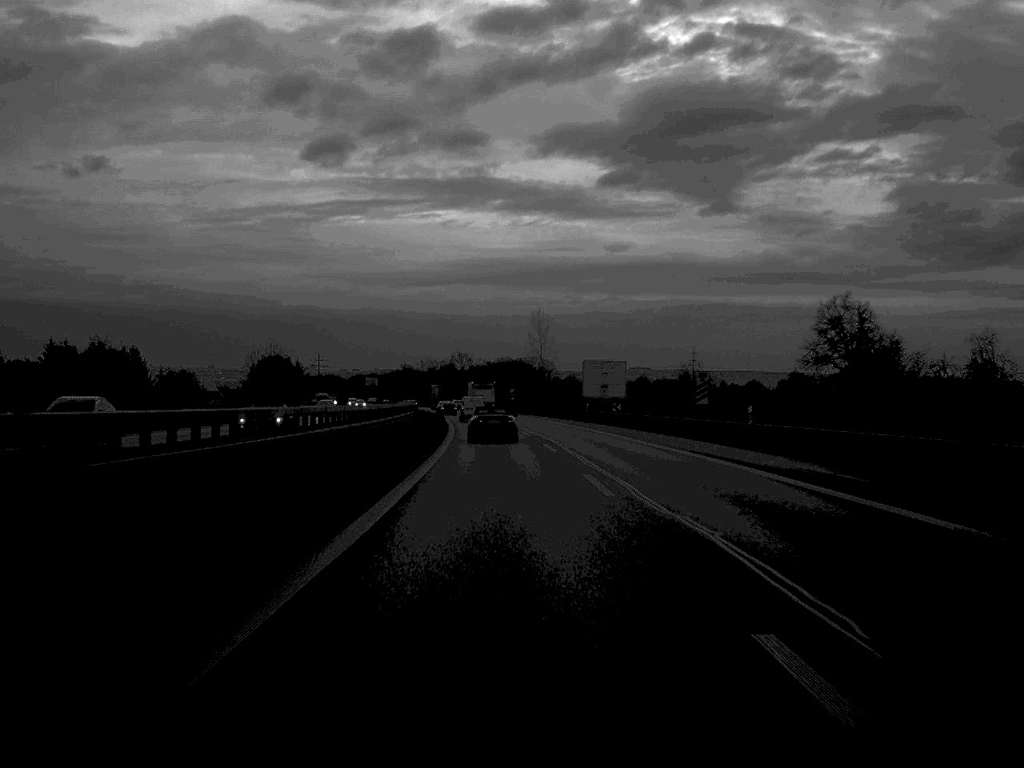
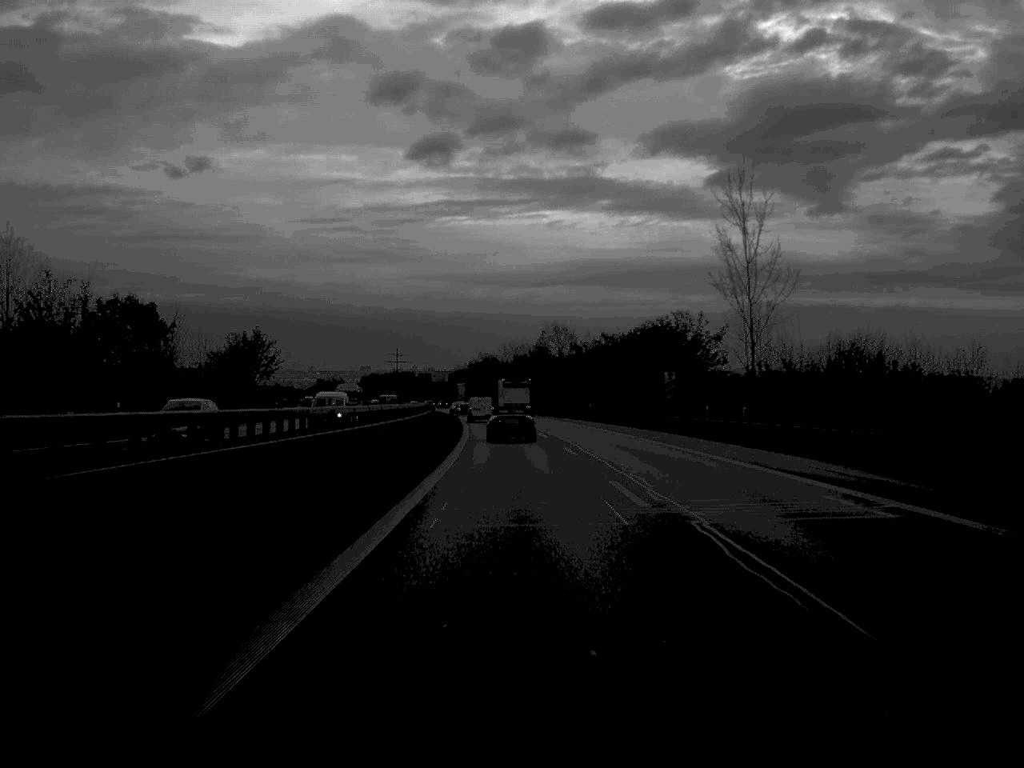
(-3.8, +93.1) m; -5°
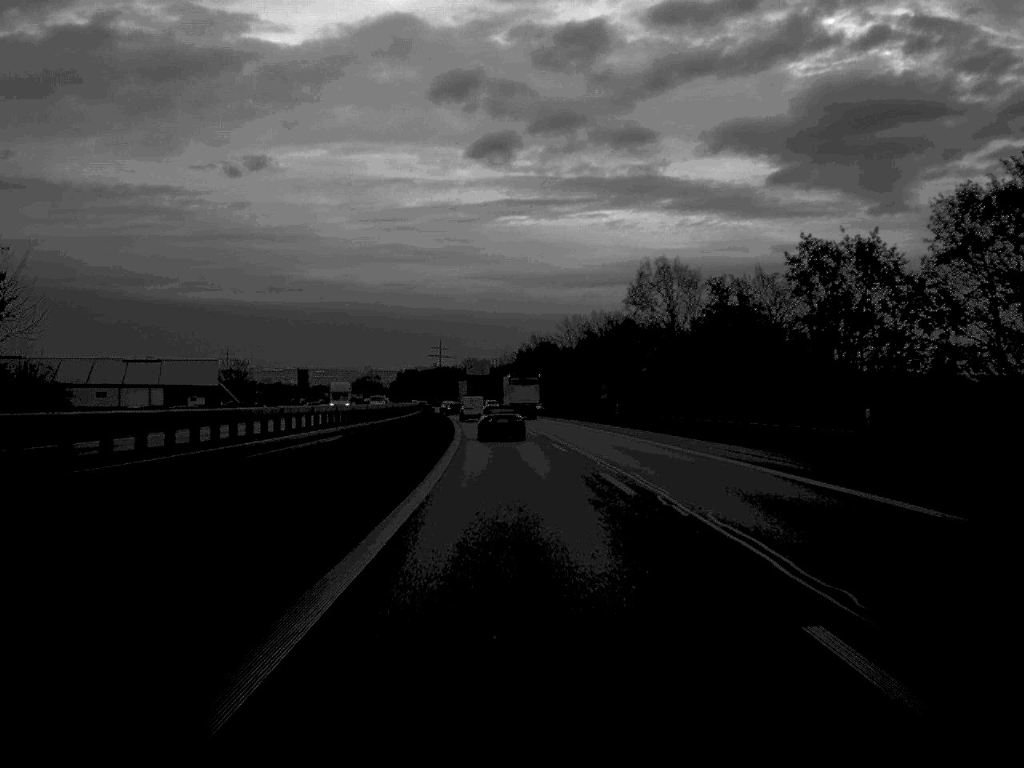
(-1.6, +70.5) m; -3°
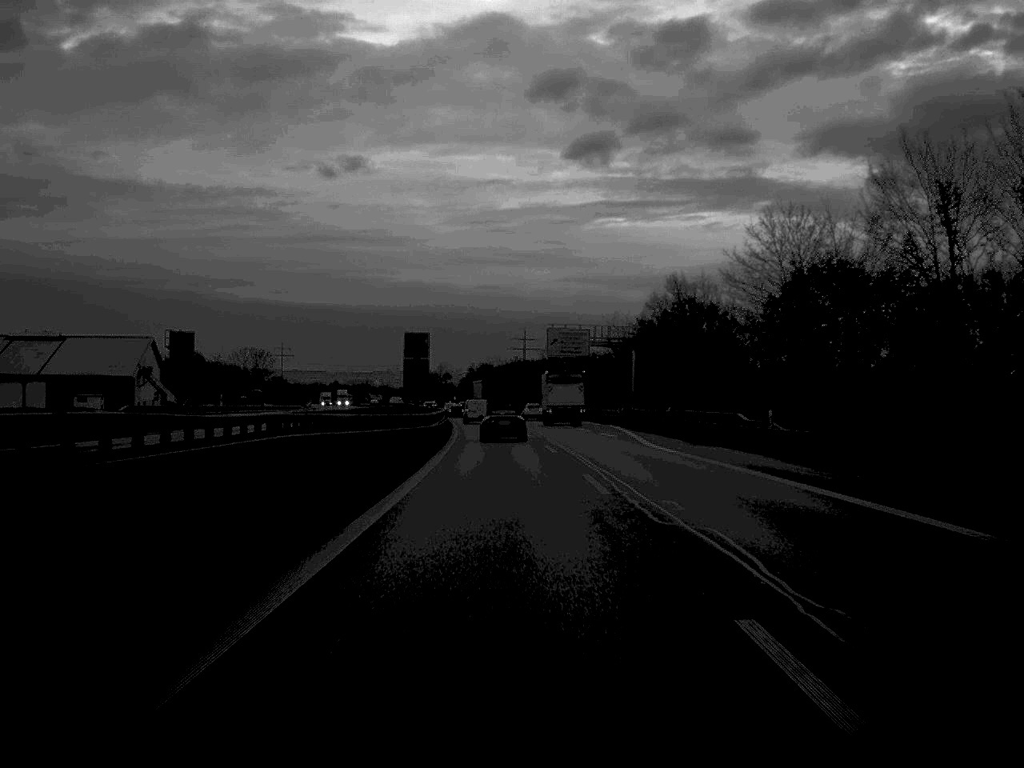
(-3.0, +90.6) m; -4°
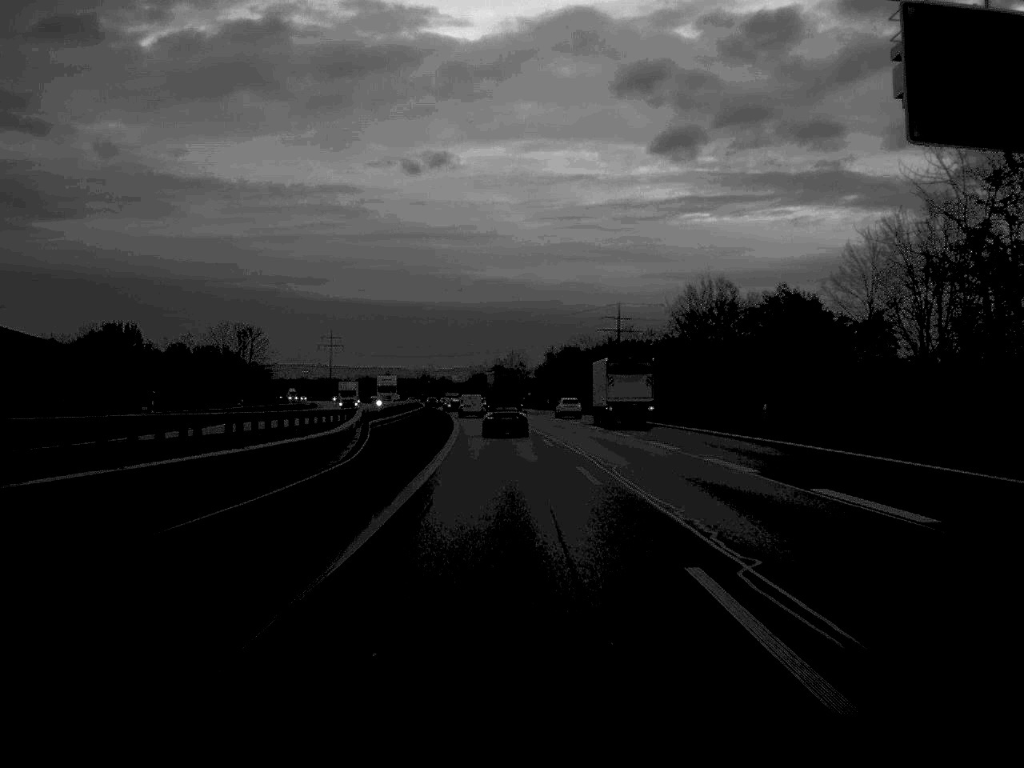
(-2.9, +87.8) m; -4°
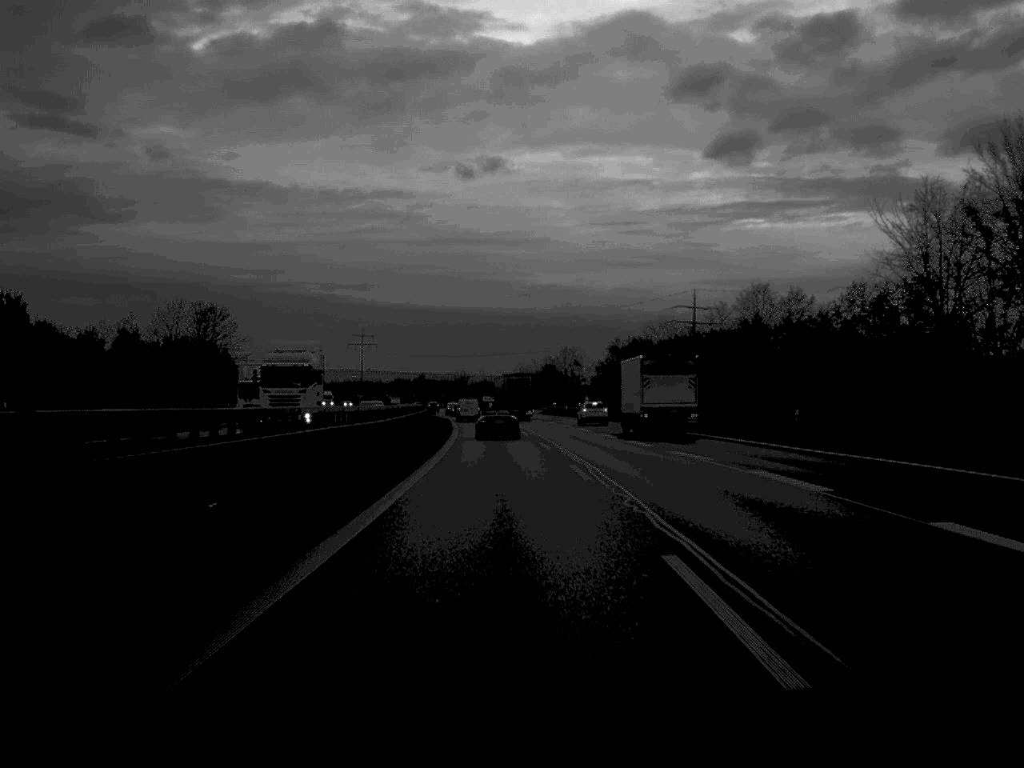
(-1.0, +54.1) m; -2°
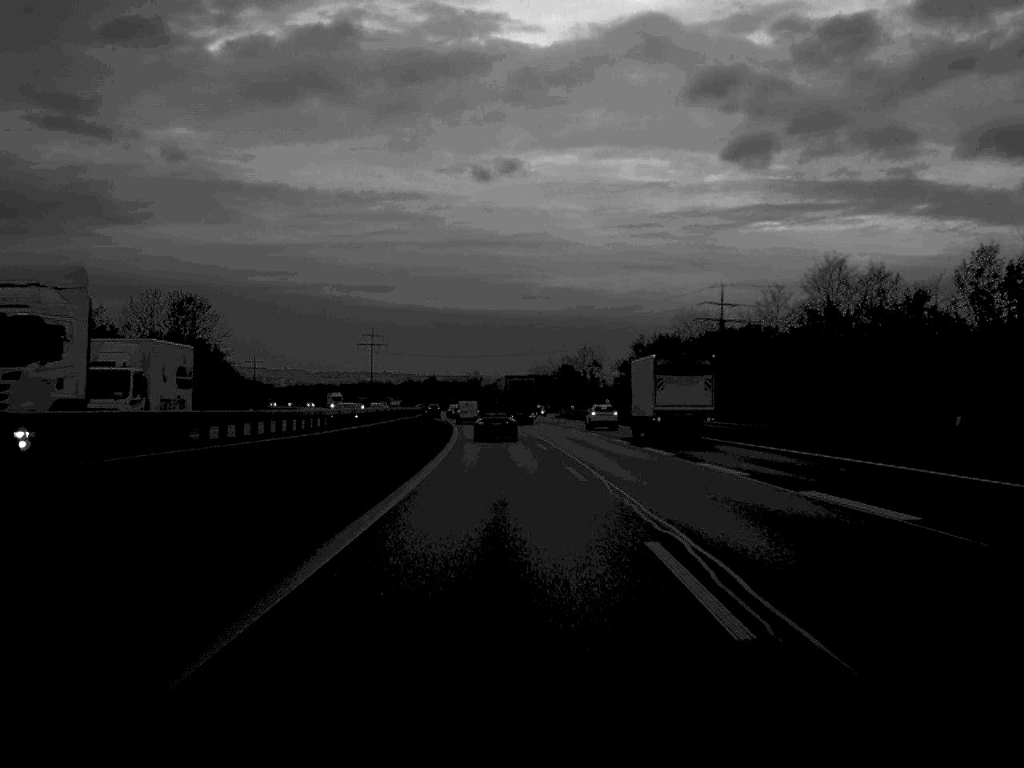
(-0.1, +16.7) m; -1°
